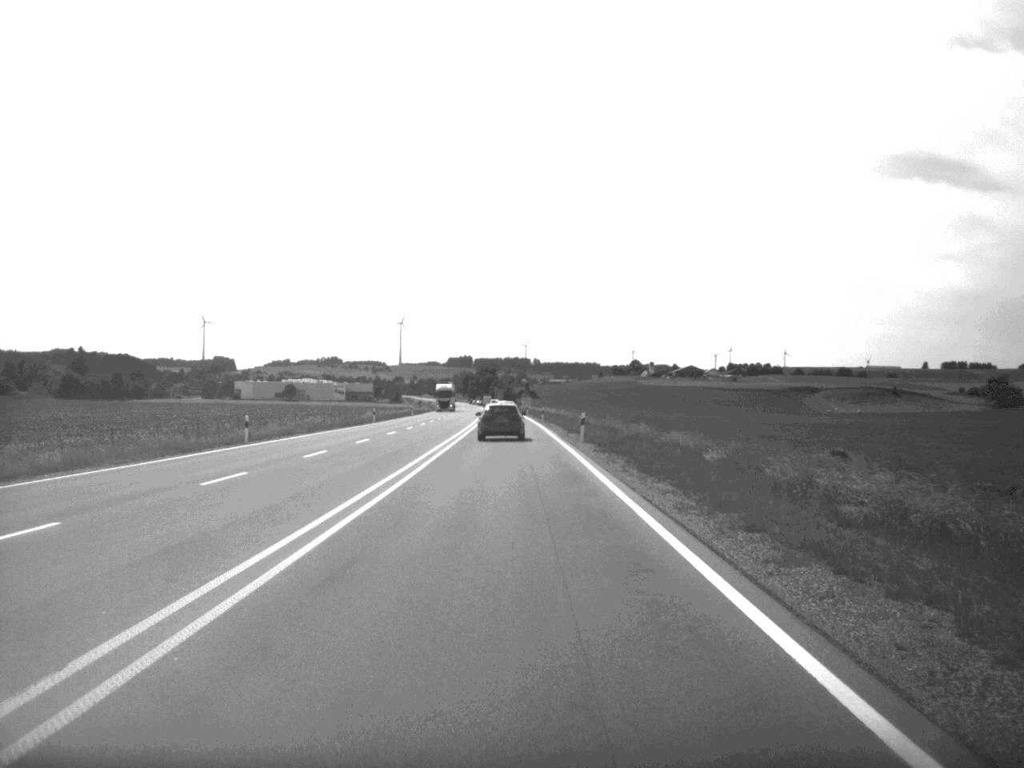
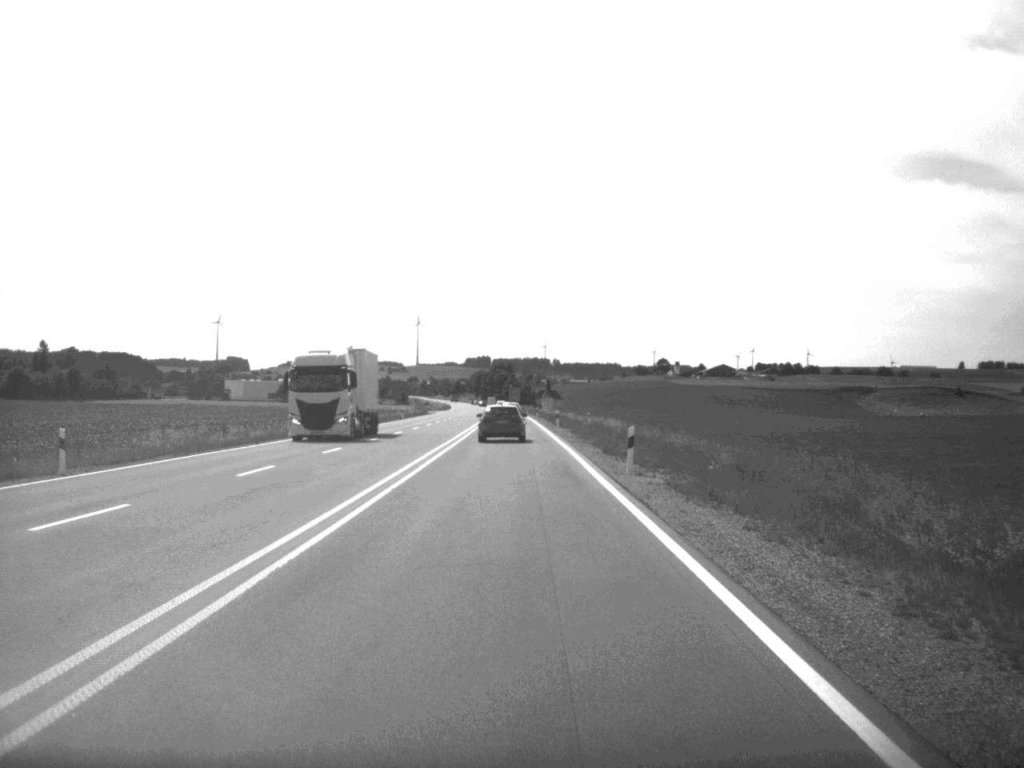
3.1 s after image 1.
(-0.5, +68.3) m; -1°
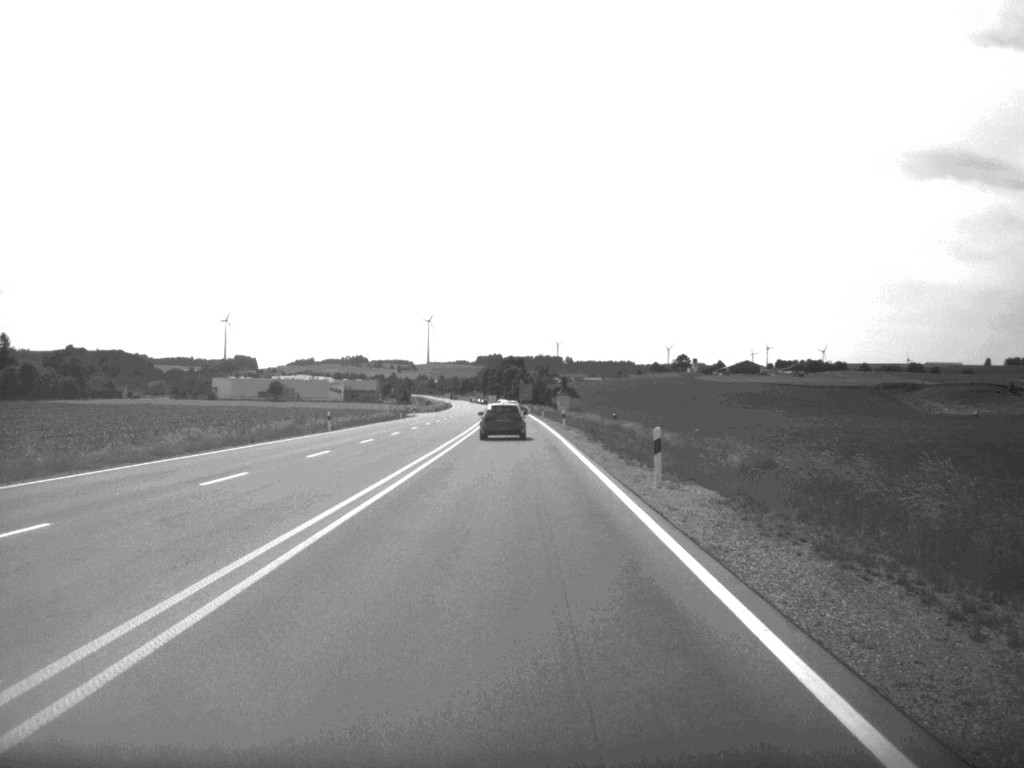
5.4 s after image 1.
(-0.3, +51.2) m; -1°
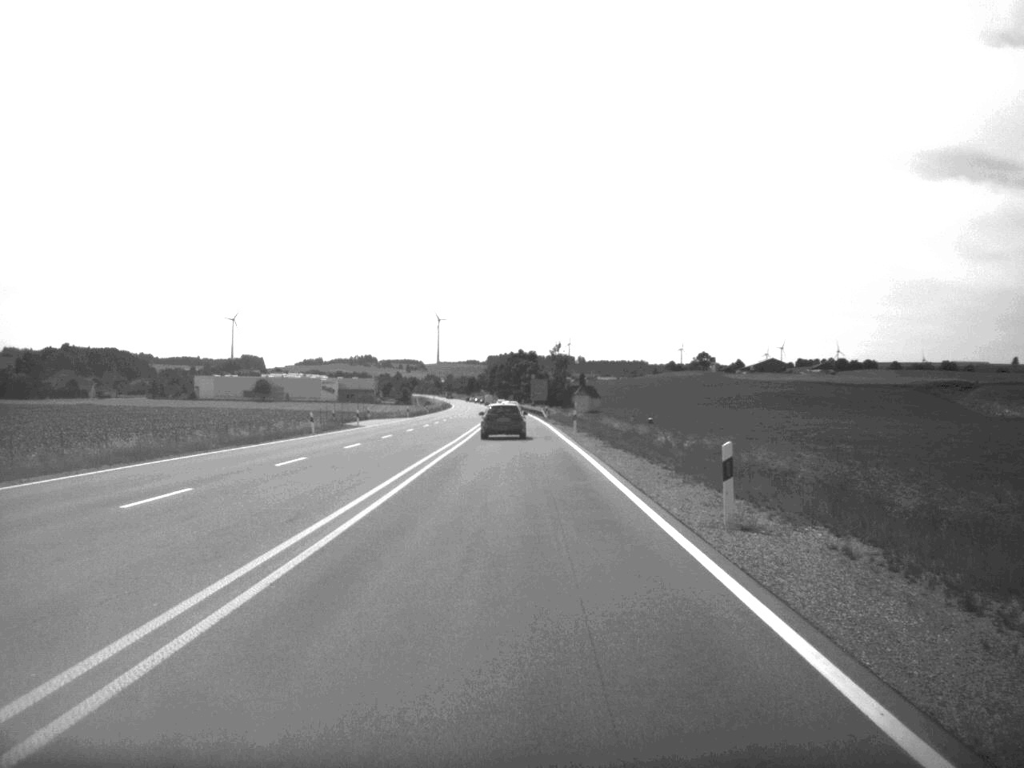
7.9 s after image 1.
(-0.3, +53.2) m; -1°
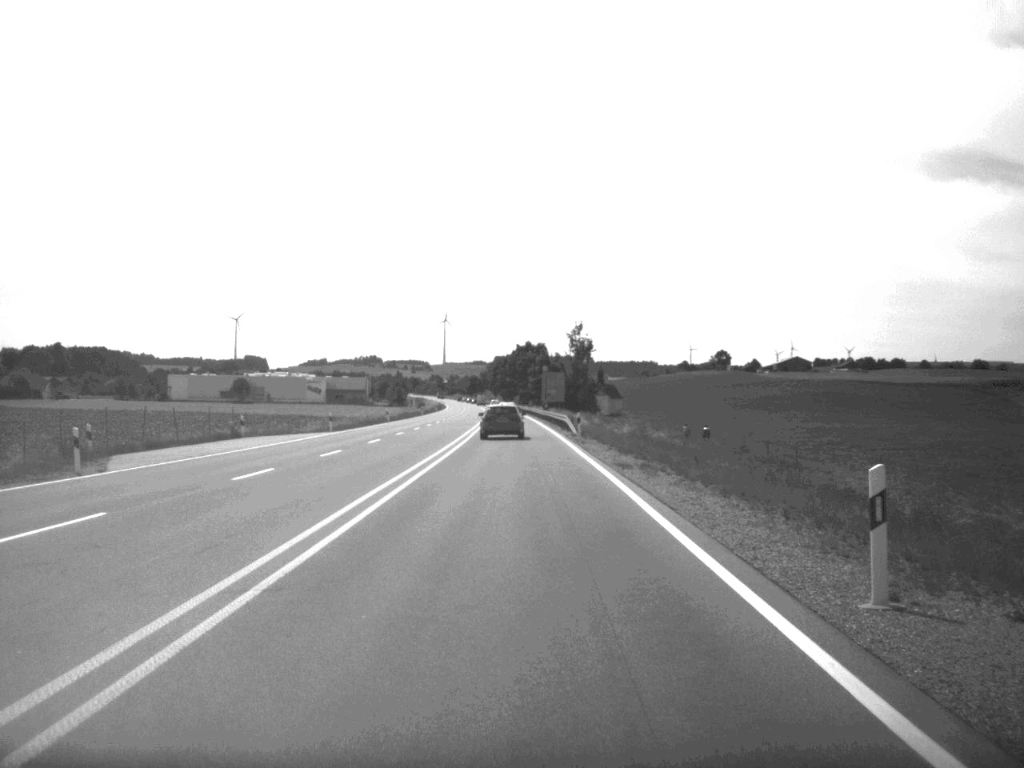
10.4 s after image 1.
(-0.2, +52.7) m; 0°
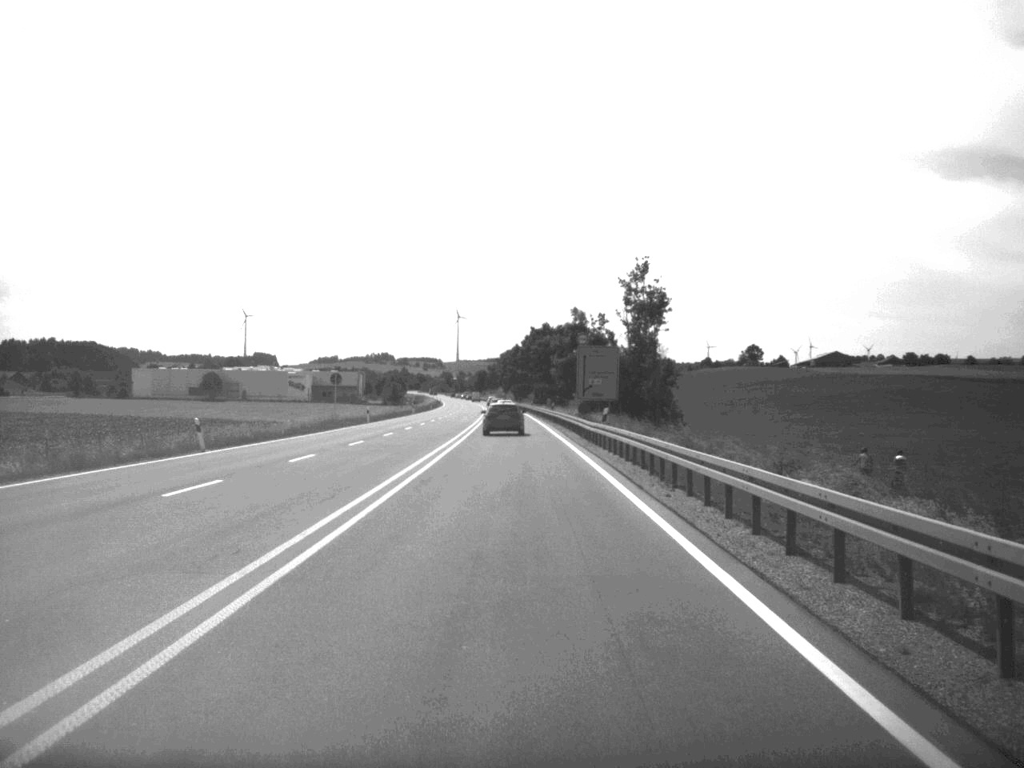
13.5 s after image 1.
(-0.4, +64.7) m; -1°
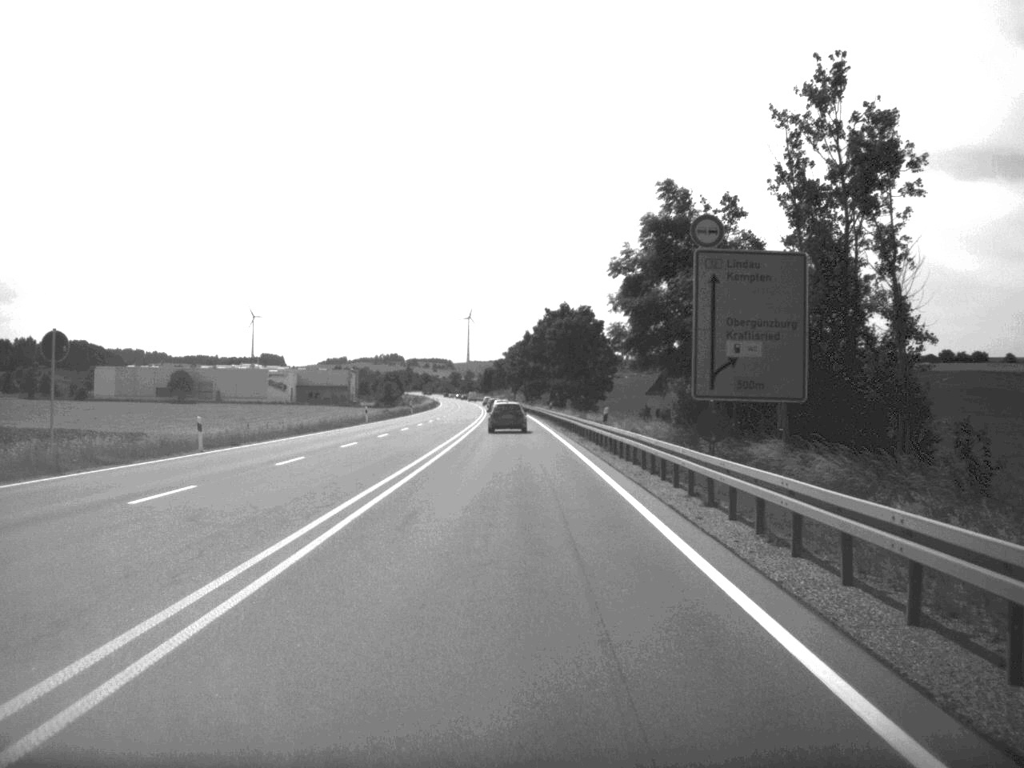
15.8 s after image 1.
(-0.2, +49.5) m; -1°
